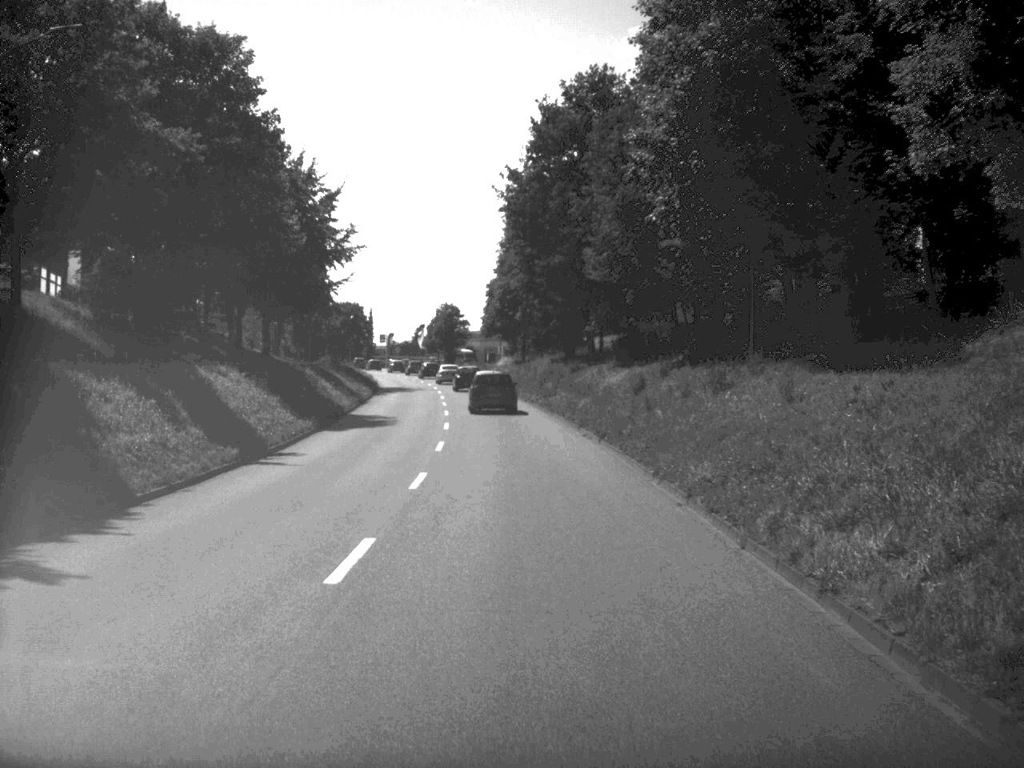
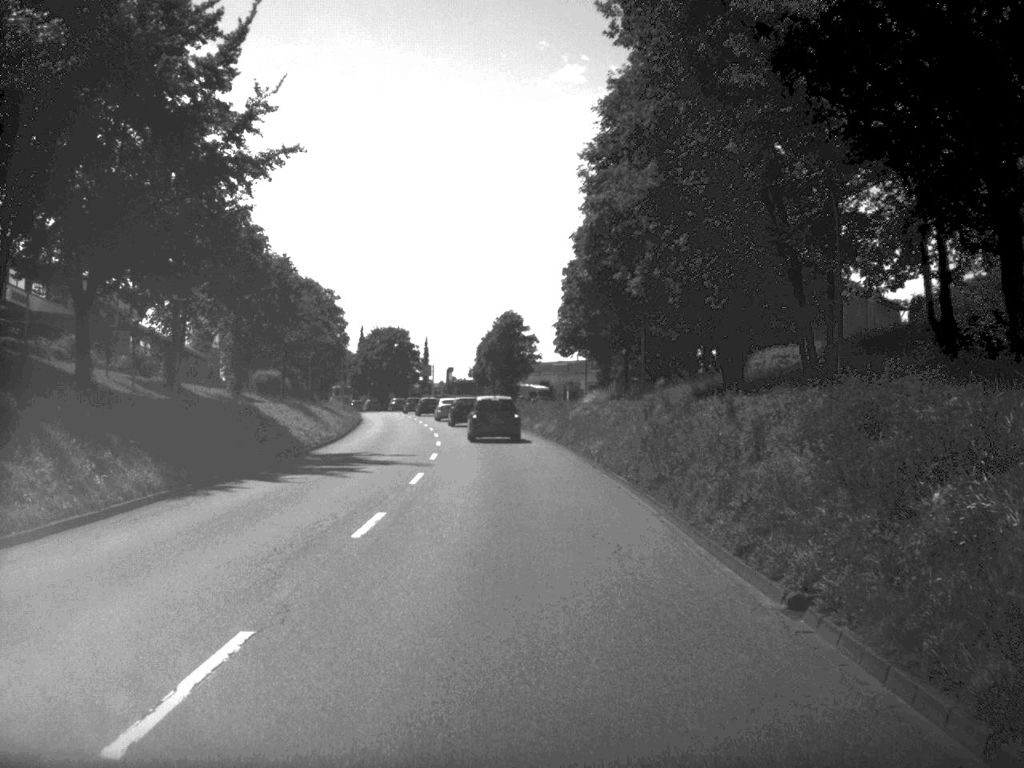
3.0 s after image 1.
(-1.4, +49.3) m; -4°
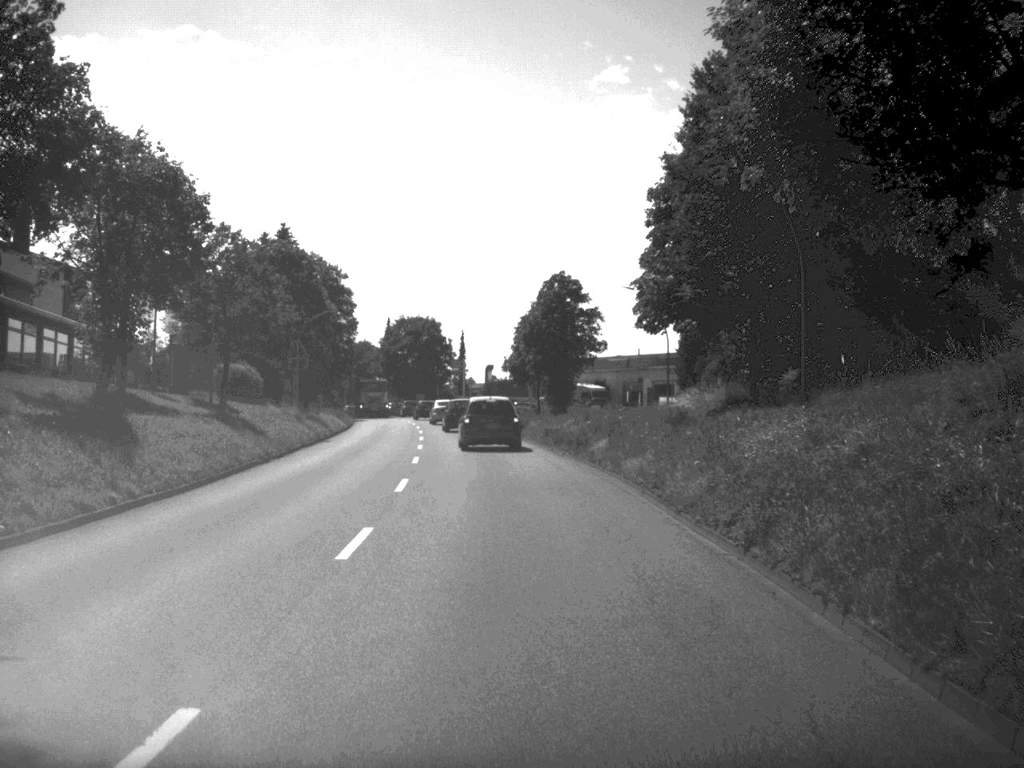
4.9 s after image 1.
(-0.5, +28.6) m; -2°
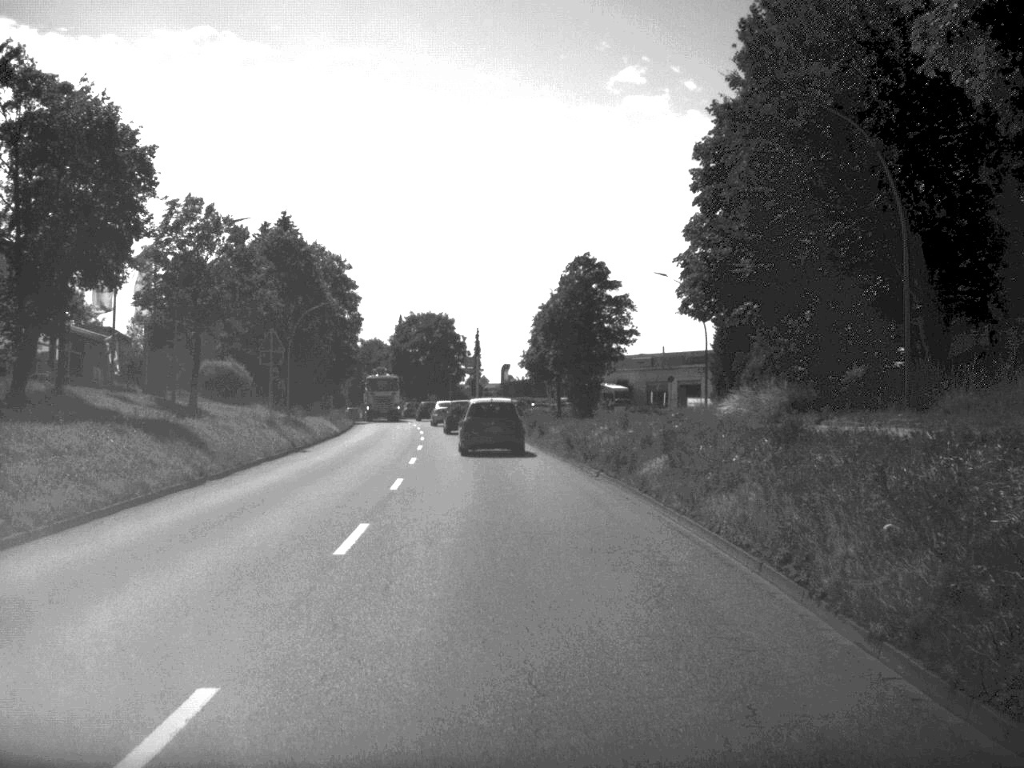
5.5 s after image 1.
(-0.1, +8.4) m; -1°
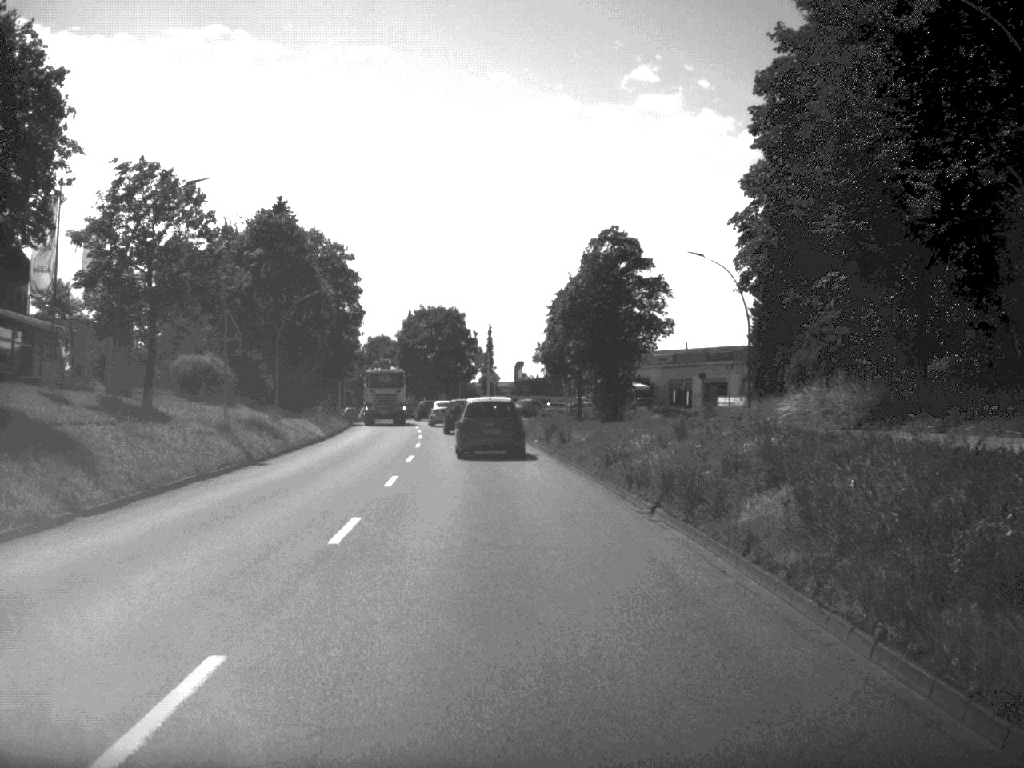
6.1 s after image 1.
(0.0, +8.1) m; -1°
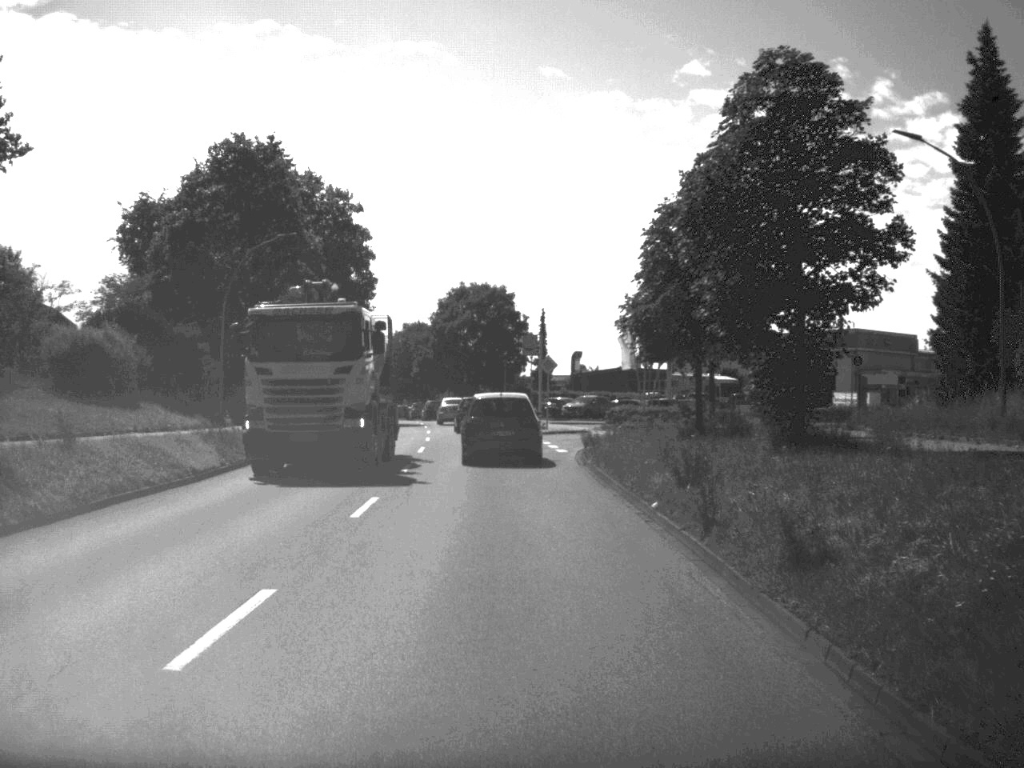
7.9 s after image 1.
(-0.5, +24.1) m; -3°
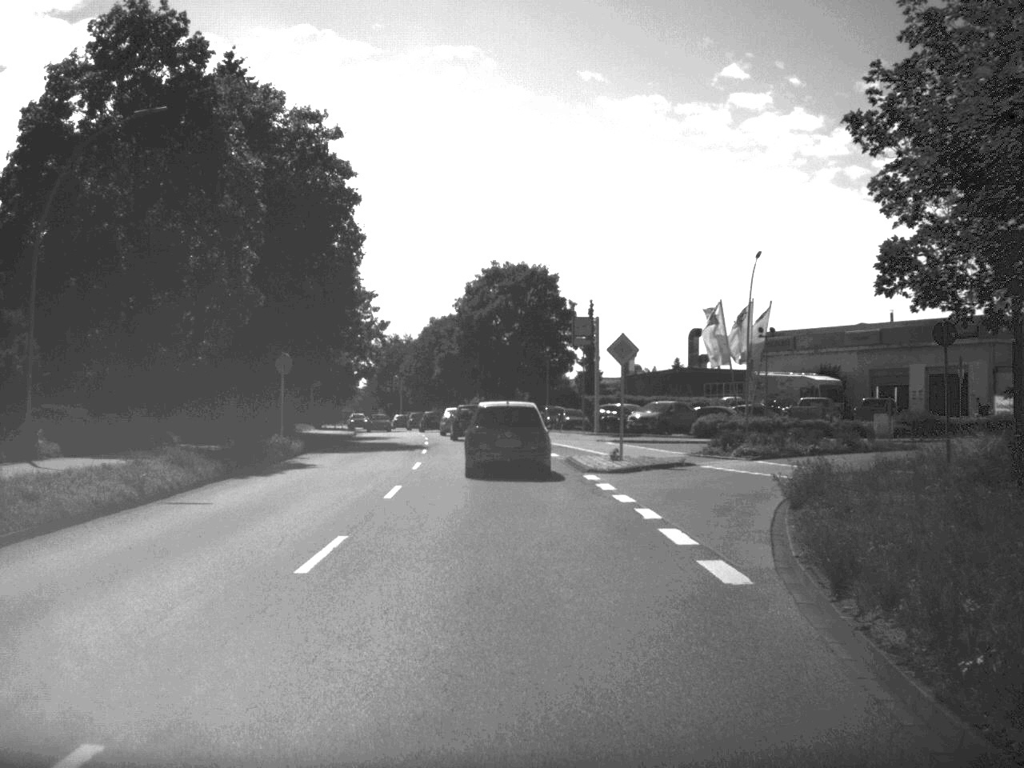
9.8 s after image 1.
(-0.4, +22.3) m; -2°
